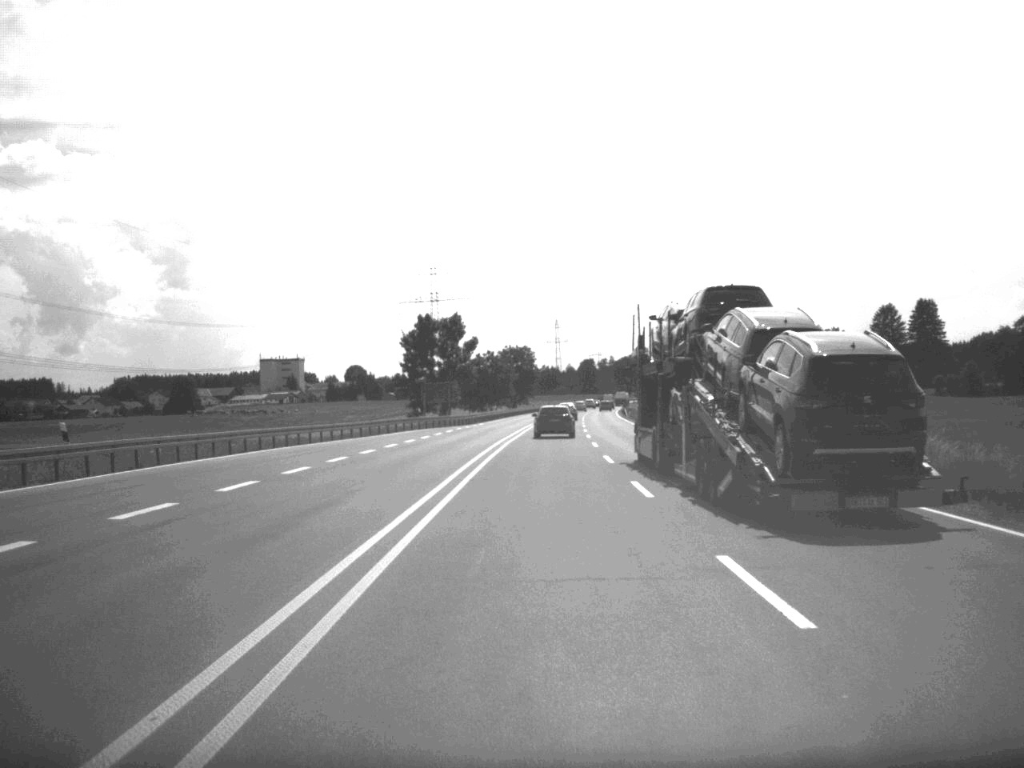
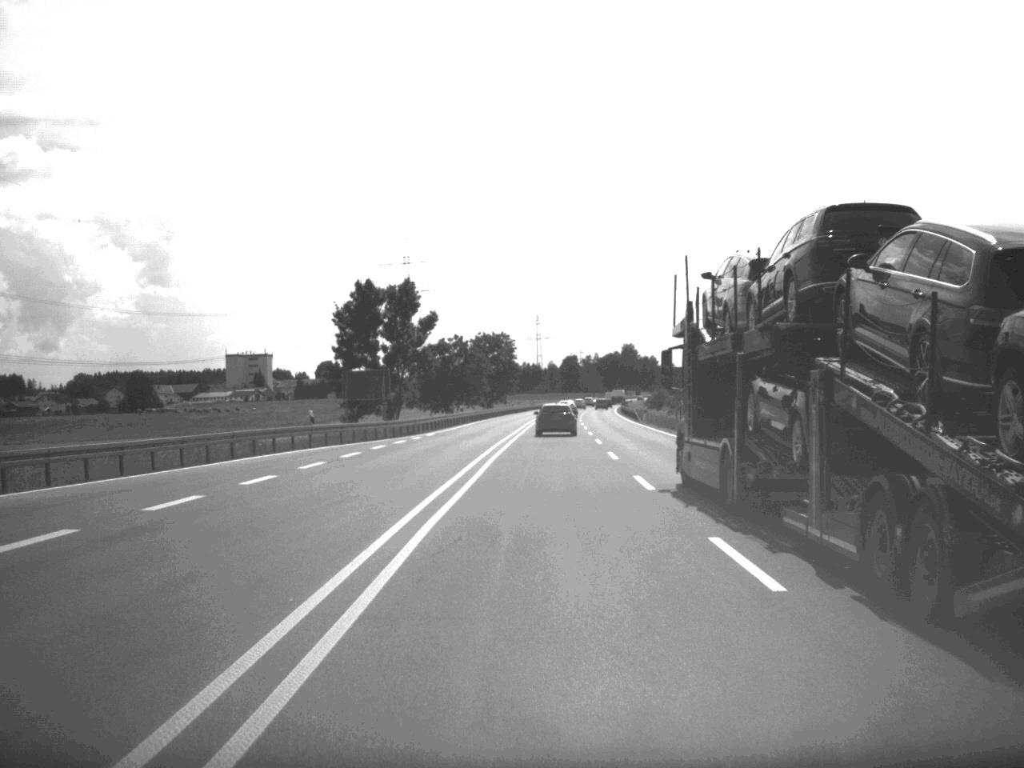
(+0.3, +34.3) m; +1°
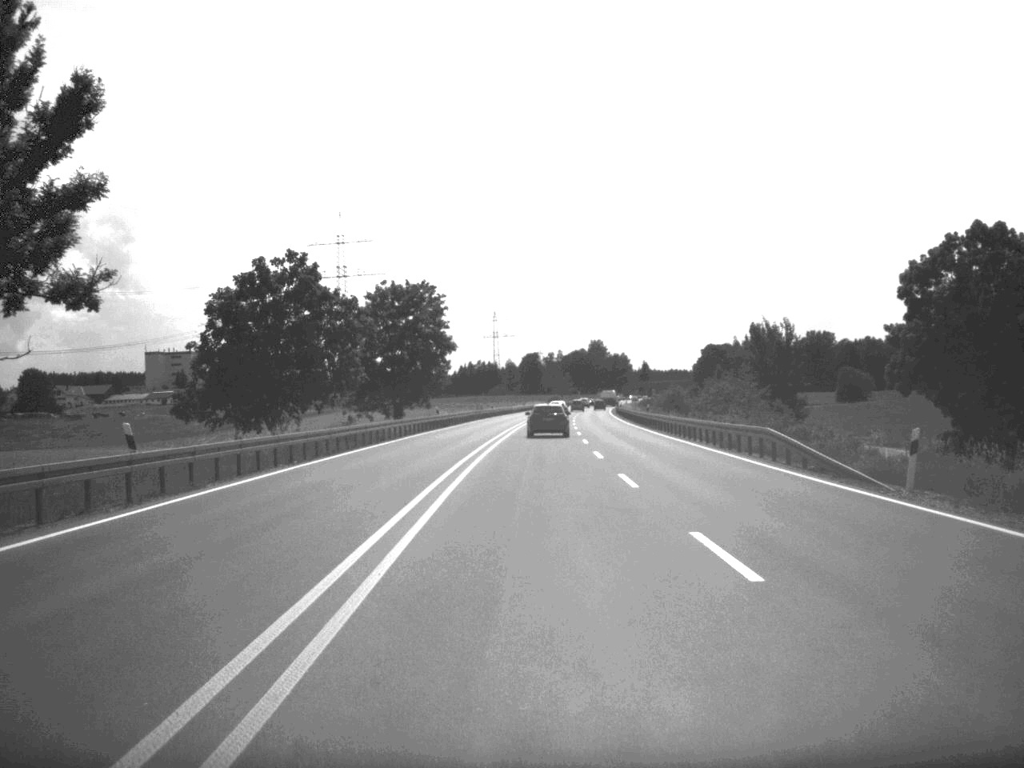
(+1.3, +70.8) m; +2°
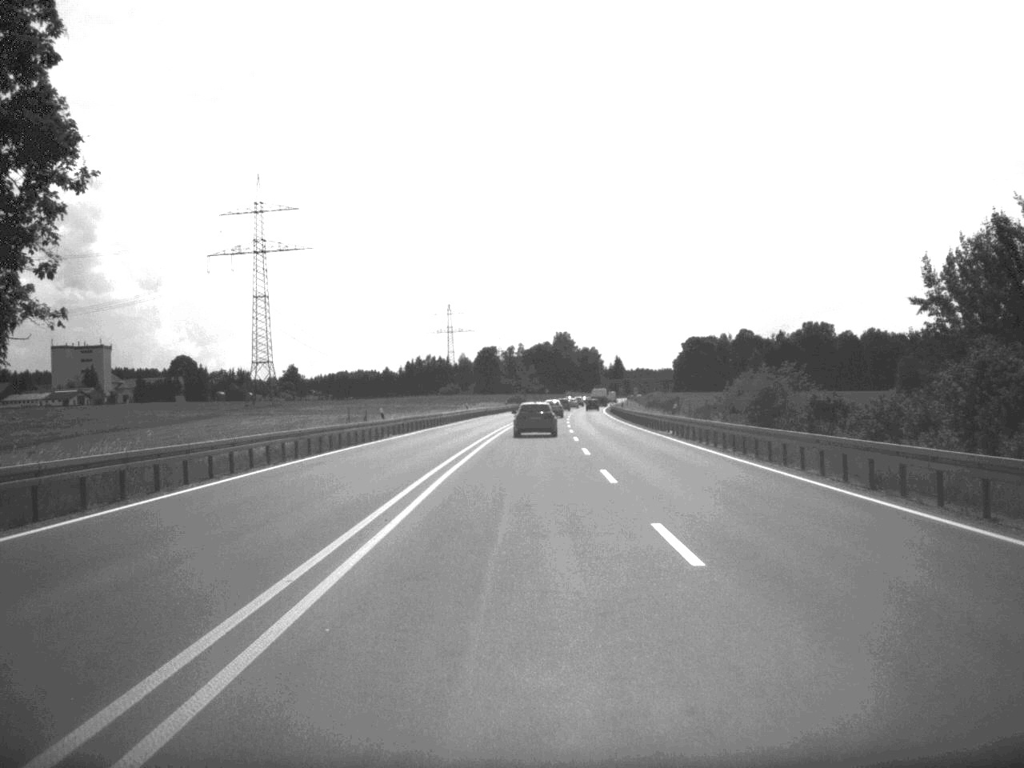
(+1.1, +70.6) m; +2°
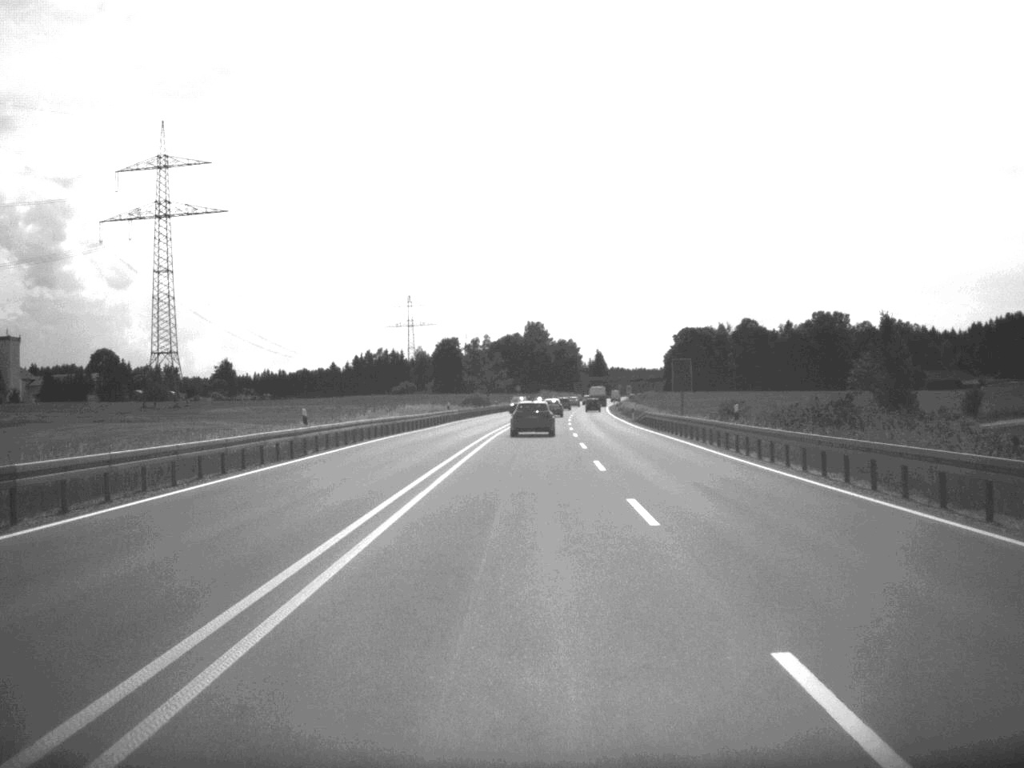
(+0.8, +67.6) m; +1°
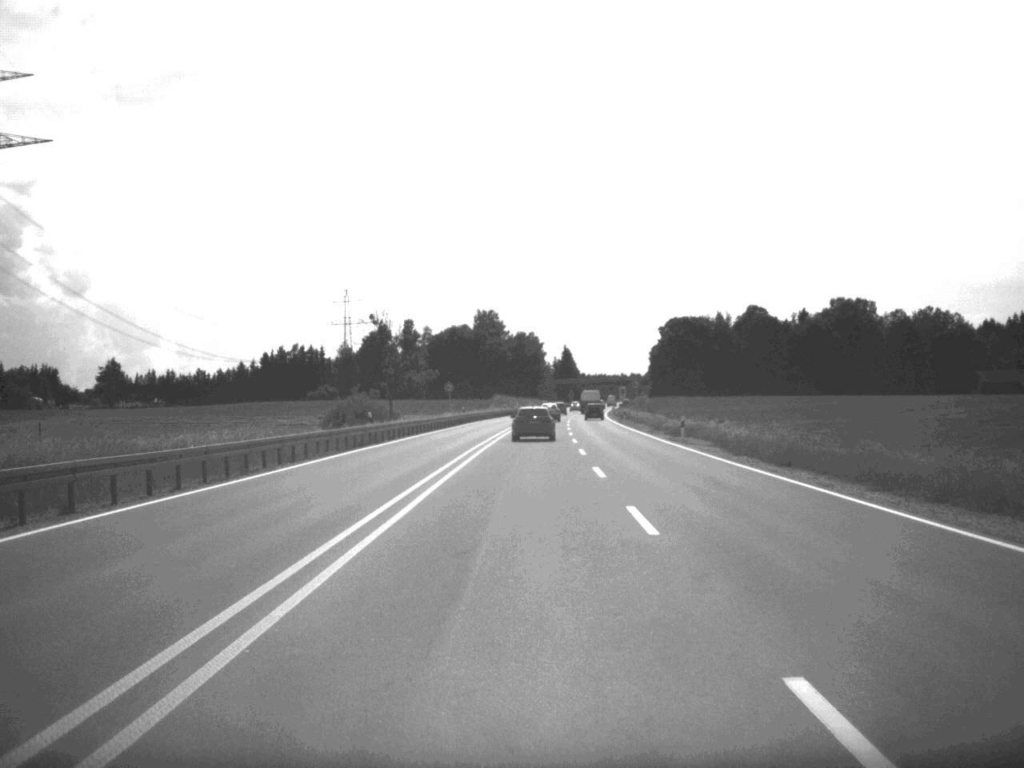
(+1.3, +84.1) m; +2°
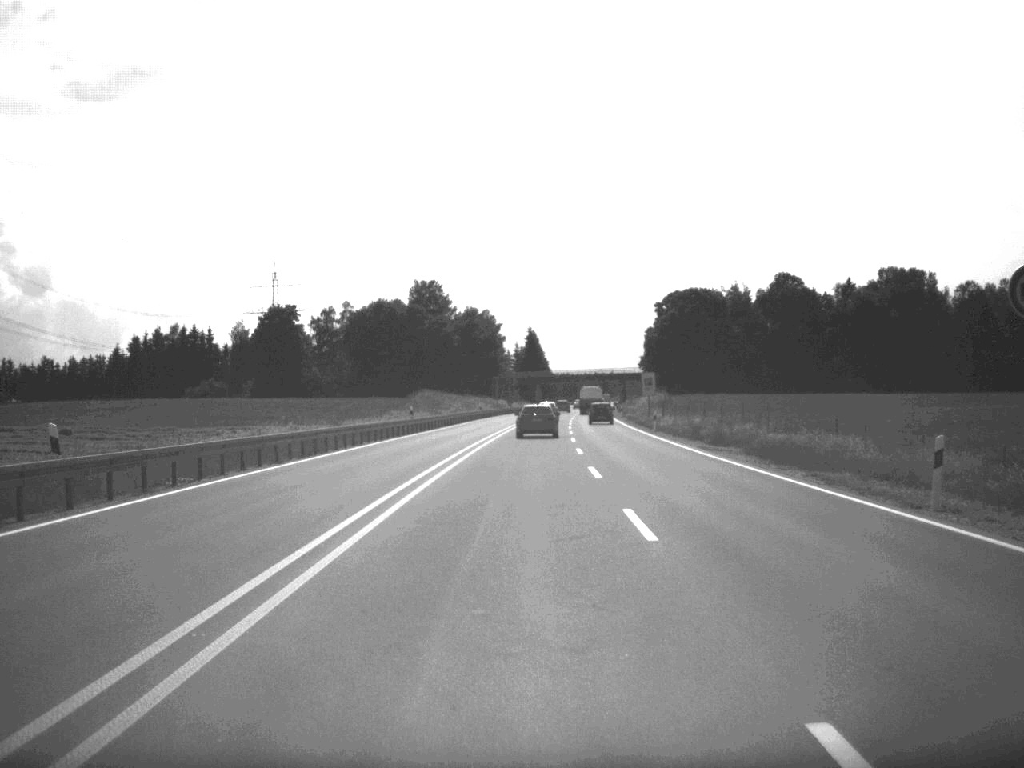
(+1.4, +84.5) m; +2°
